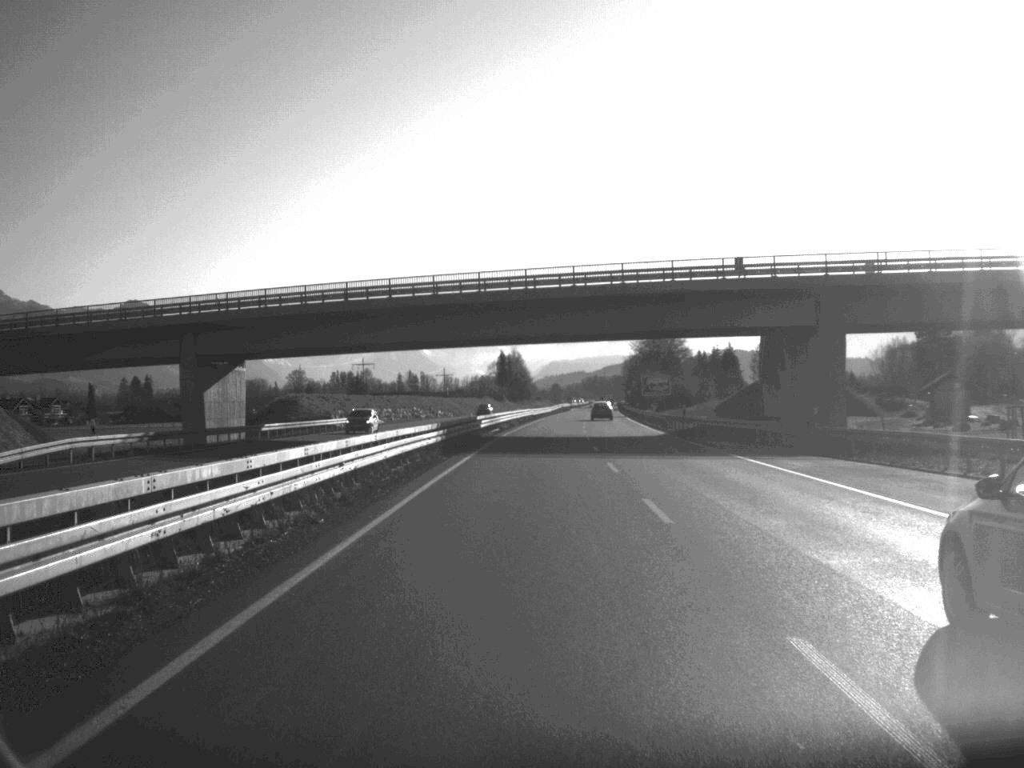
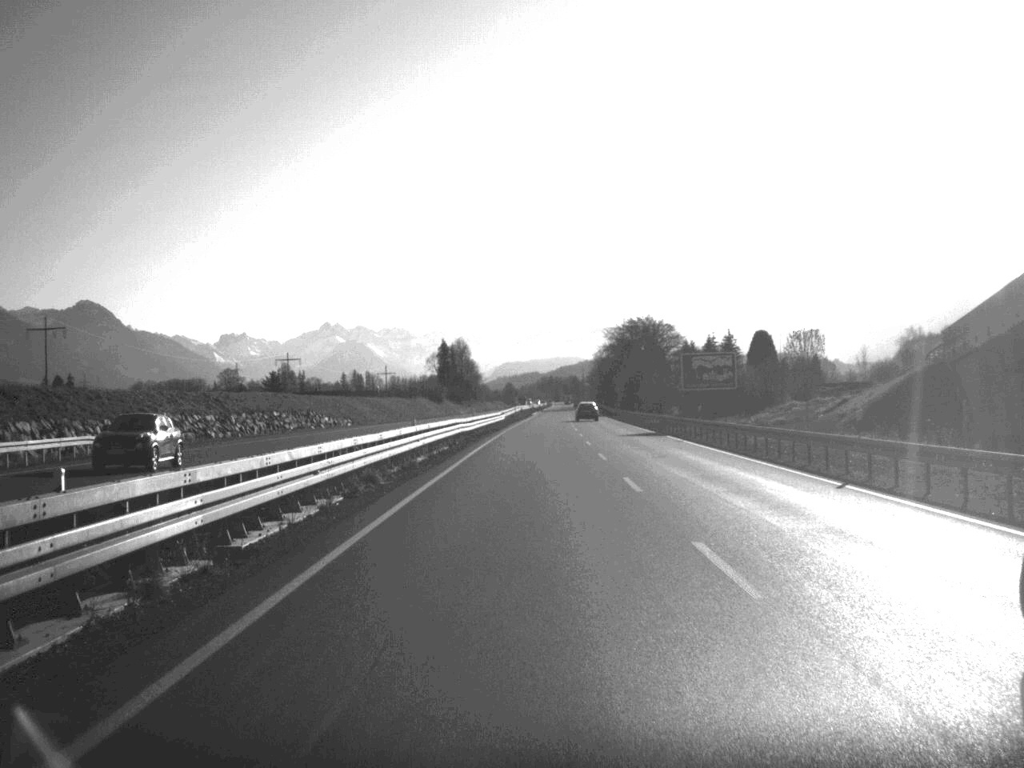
(+1.2, +66.4) m; +2°
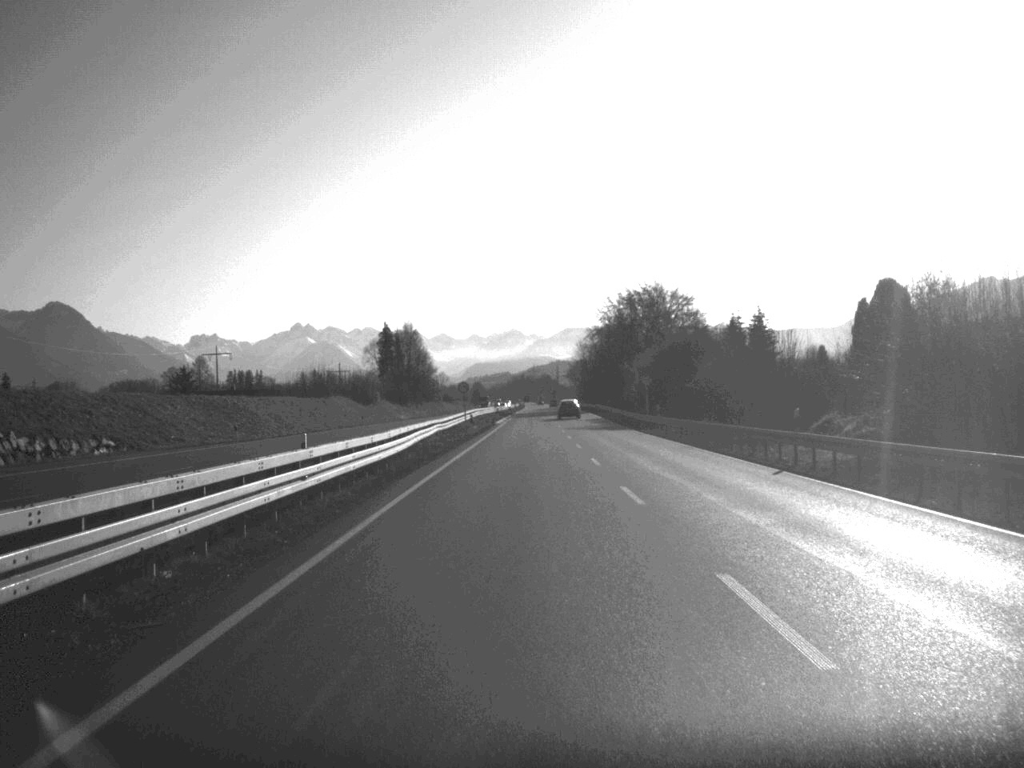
(+0.8, +62.6) m; +1°
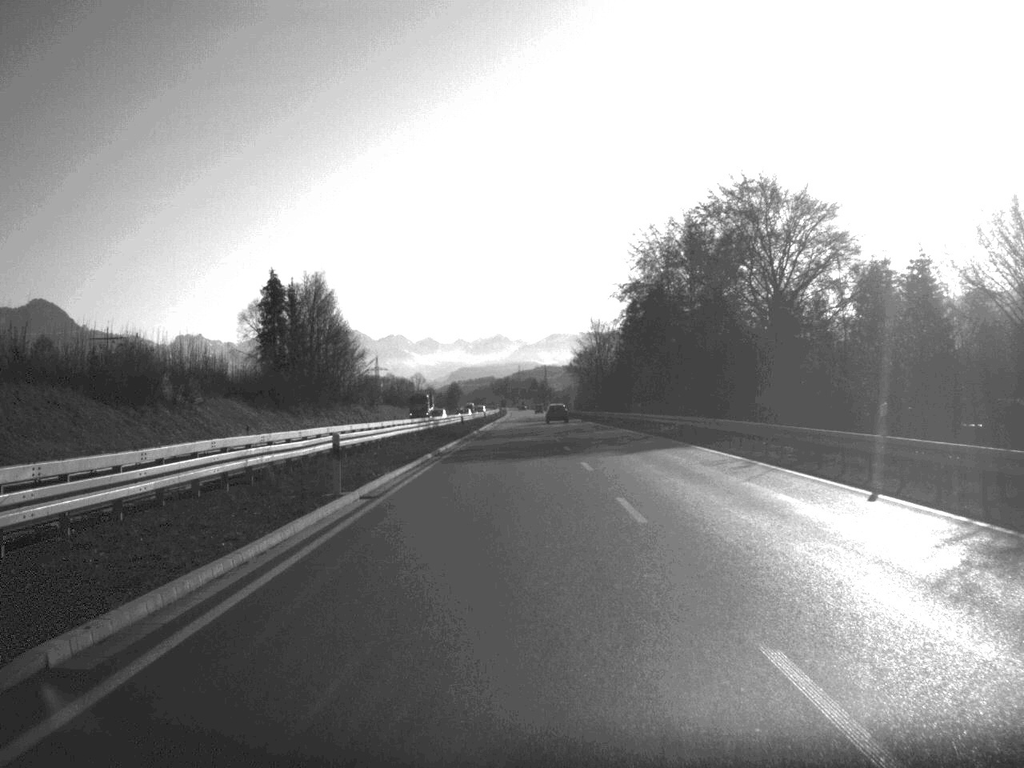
(+0.5, +87.5) m; +1°
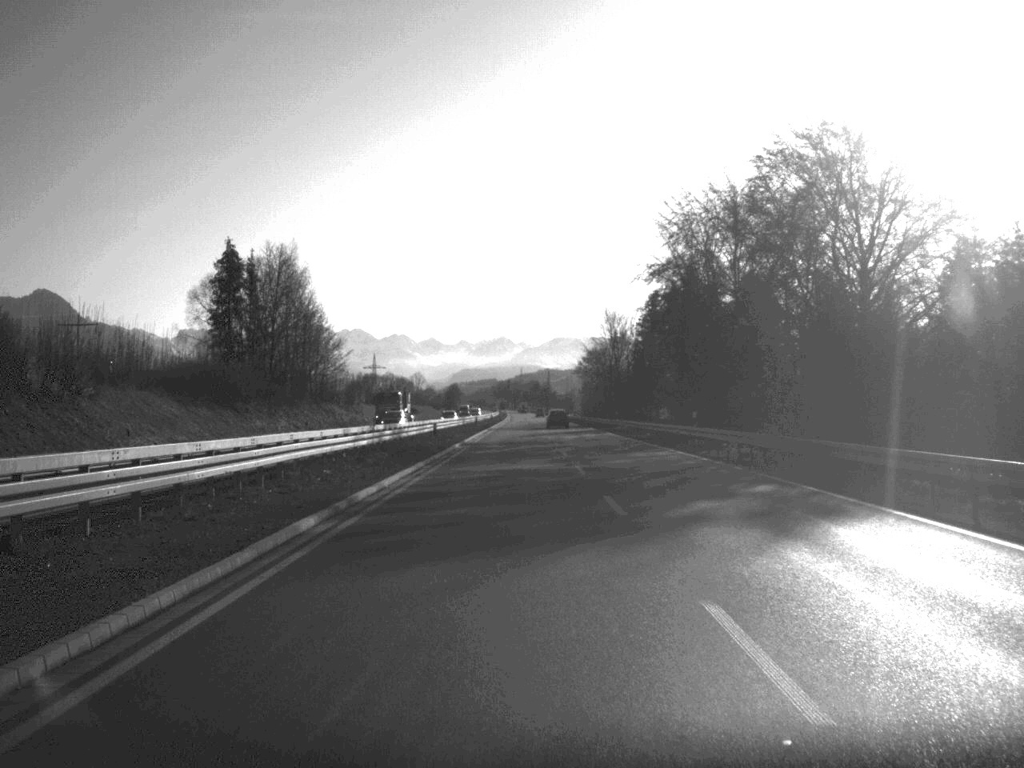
(0.0, +21.7) m; 0°
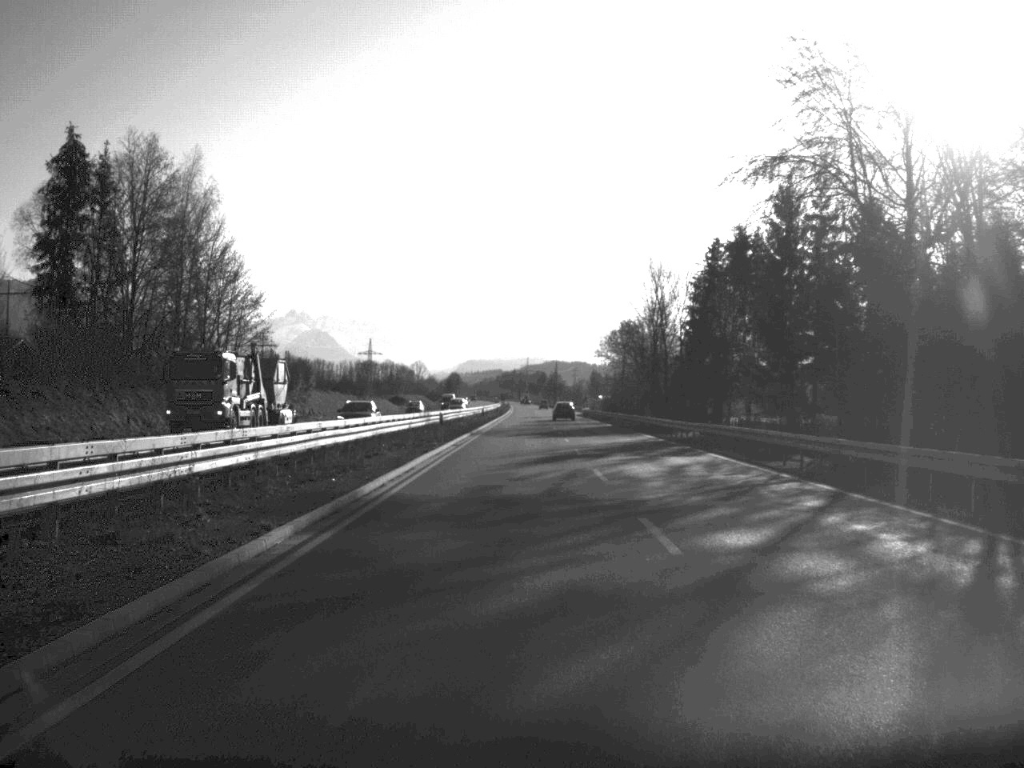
(-0.1, +41.3) m; 0°
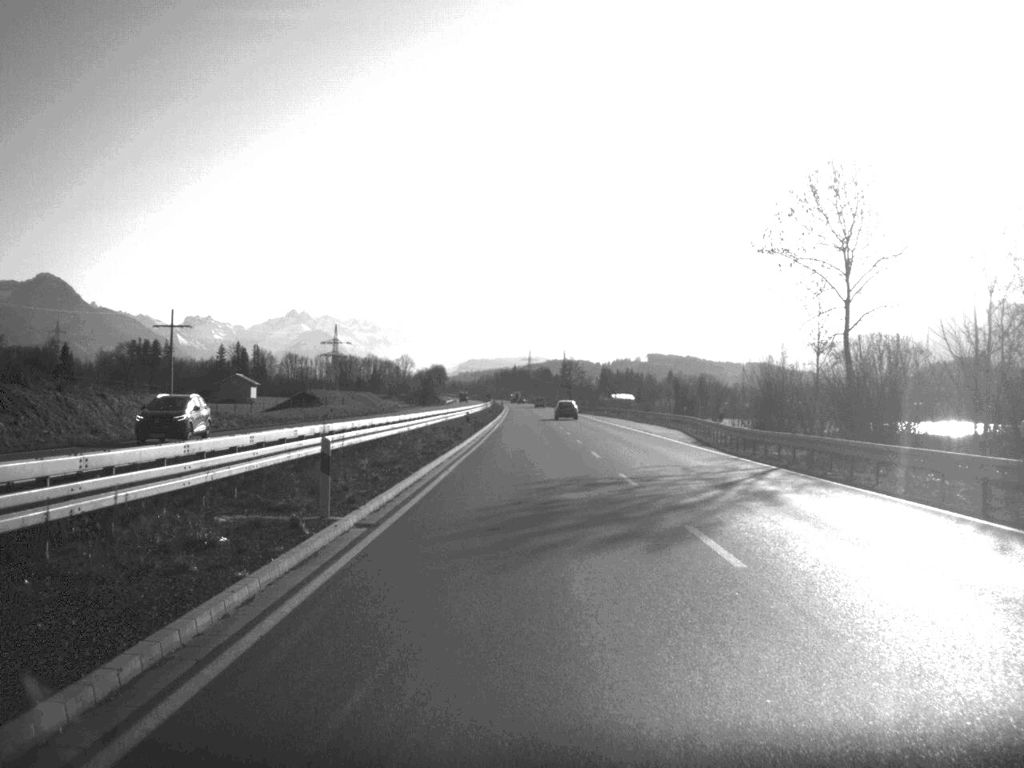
(-0.2, +108.8) m; 0°
